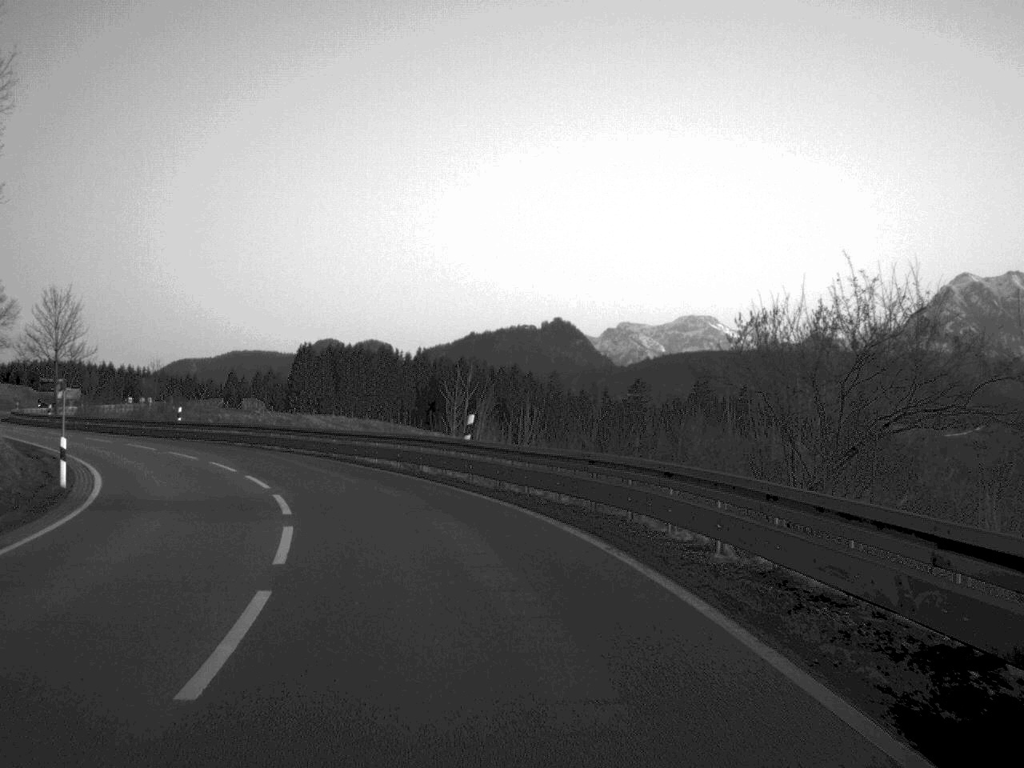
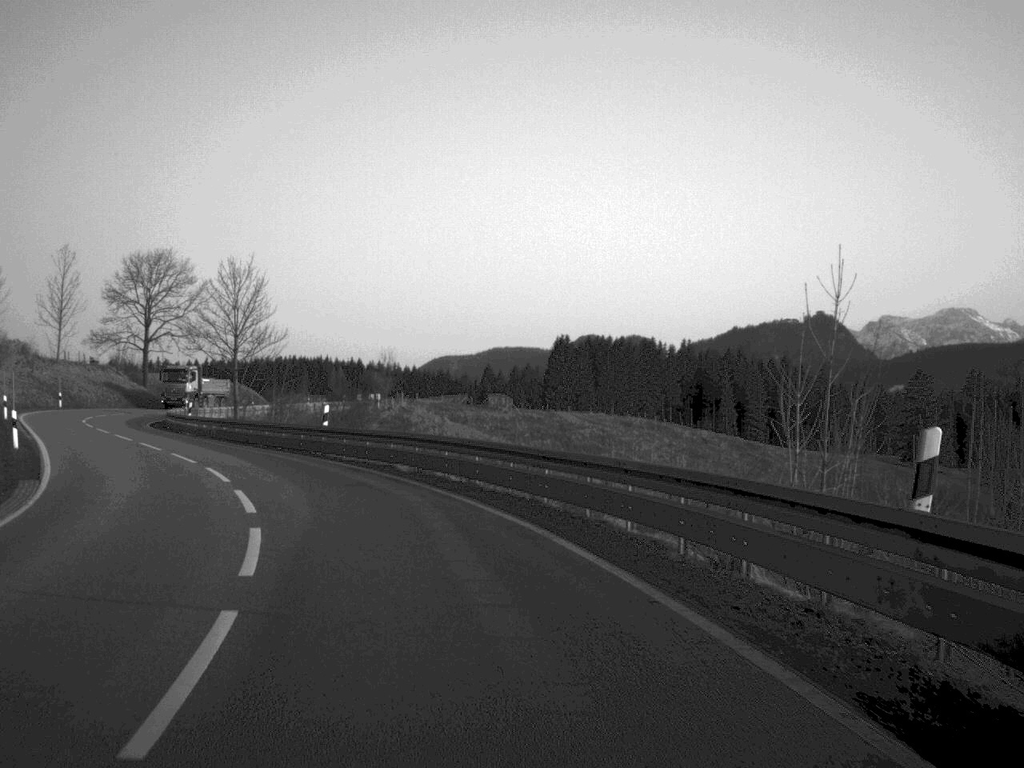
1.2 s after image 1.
(-1.9, +19.3) m; -12°
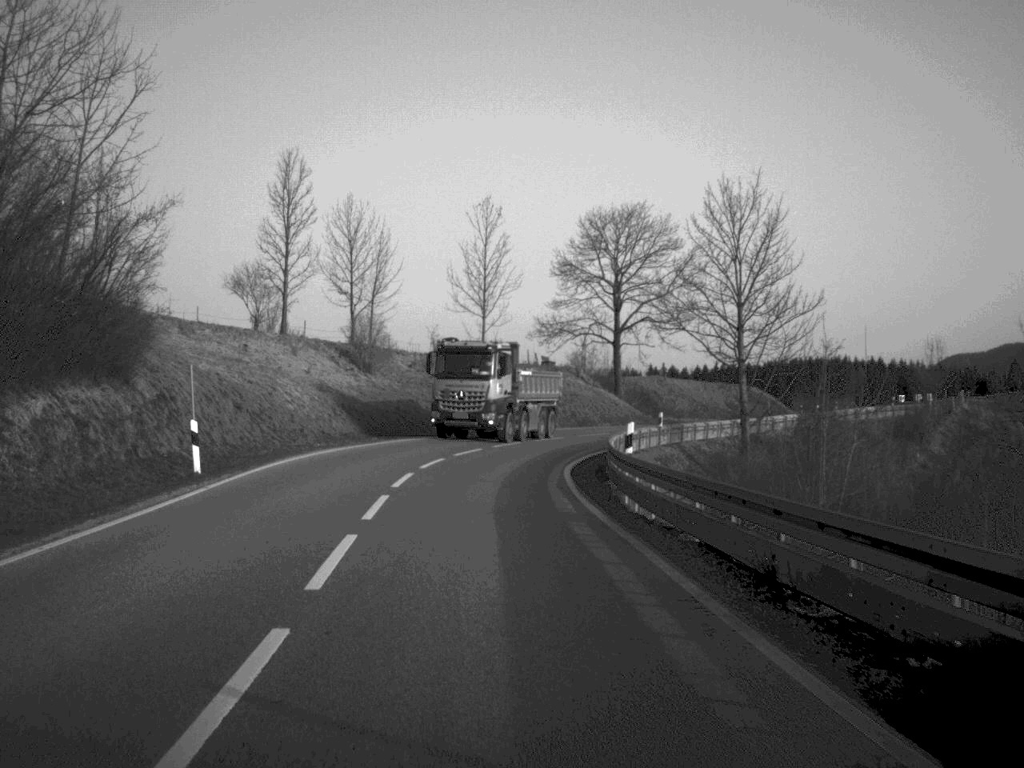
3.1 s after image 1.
(-6.3, +30.3) m; -23°
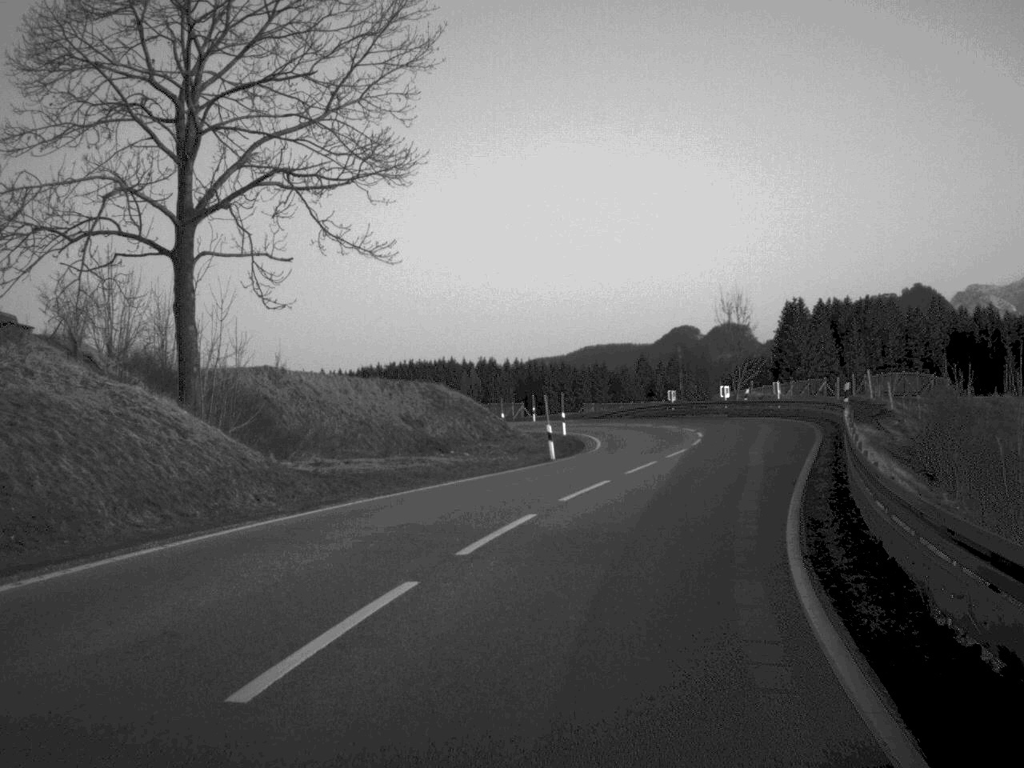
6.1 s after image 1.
(+3.7, +50.6) m; +20°
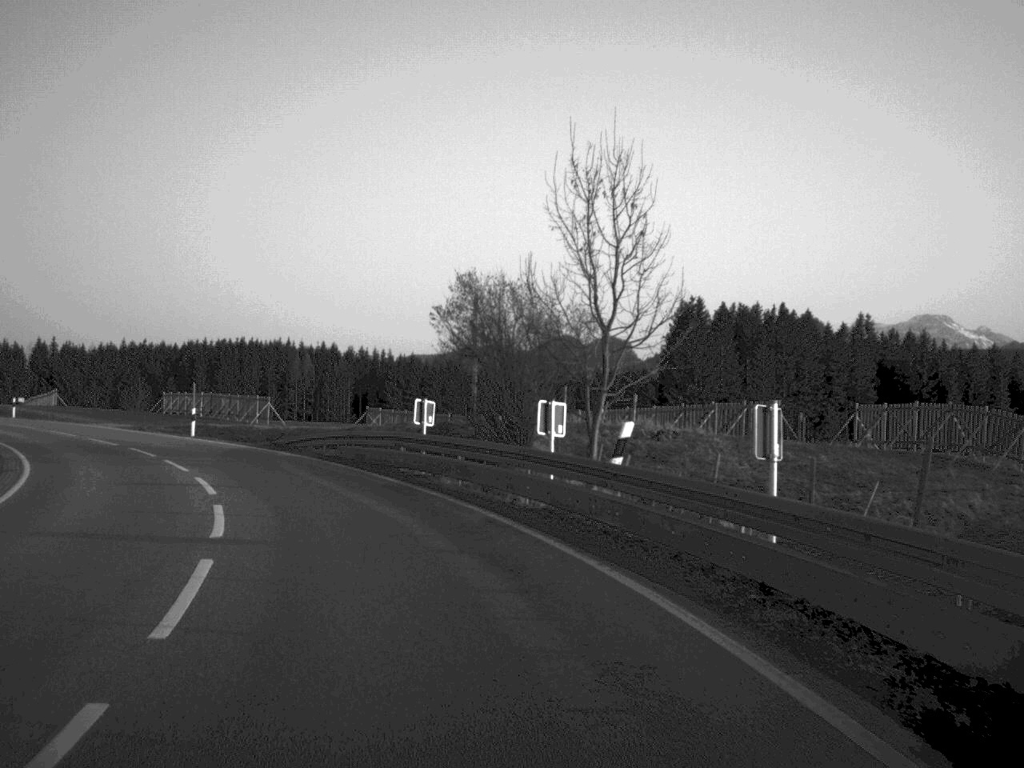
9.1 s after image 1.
(+7.5, +45.1) m; +5°
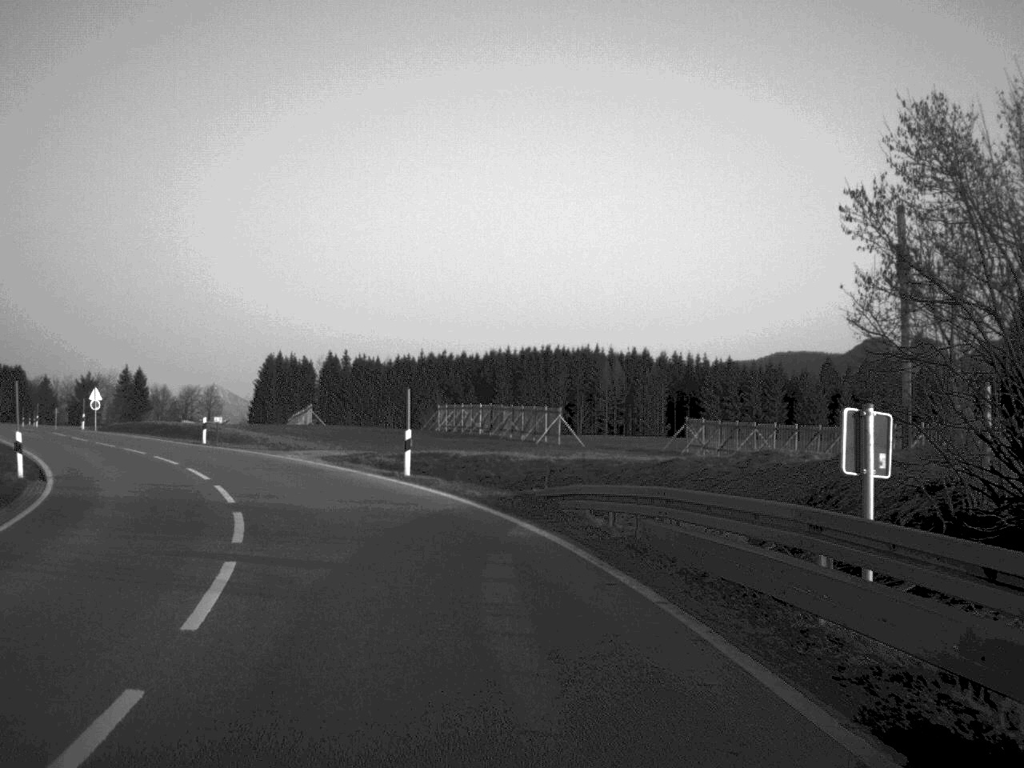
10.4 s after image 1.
(-2.1, +17.5) m; -14°
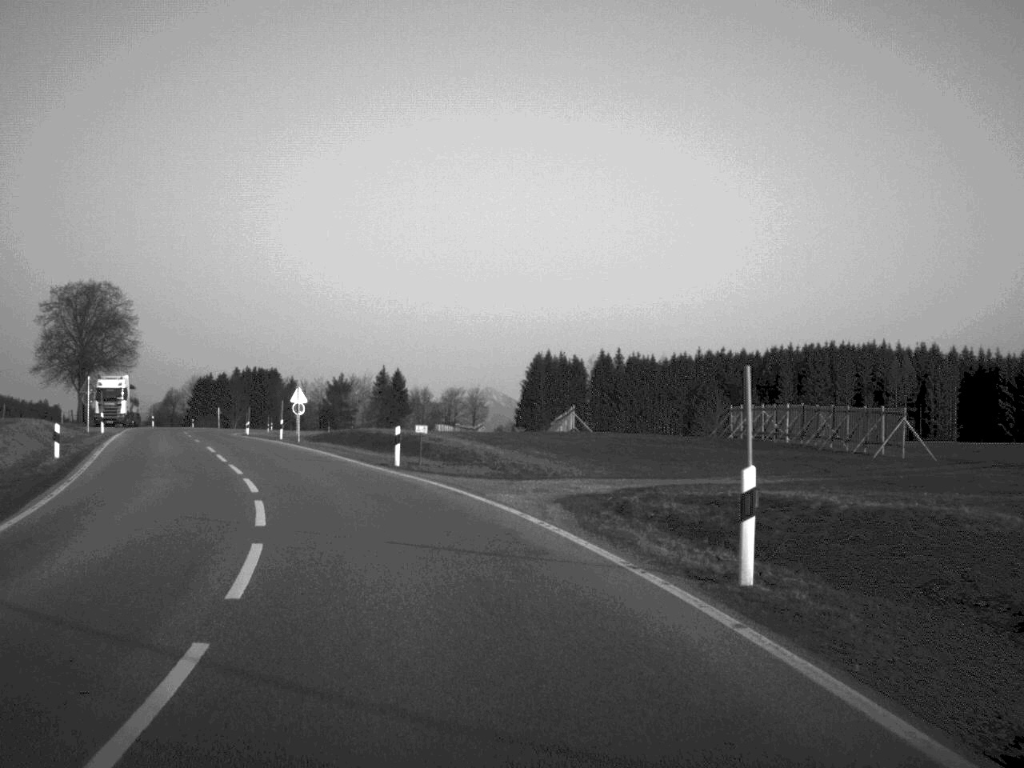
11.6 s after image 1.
(-1.8, +16.5) m; -12°
